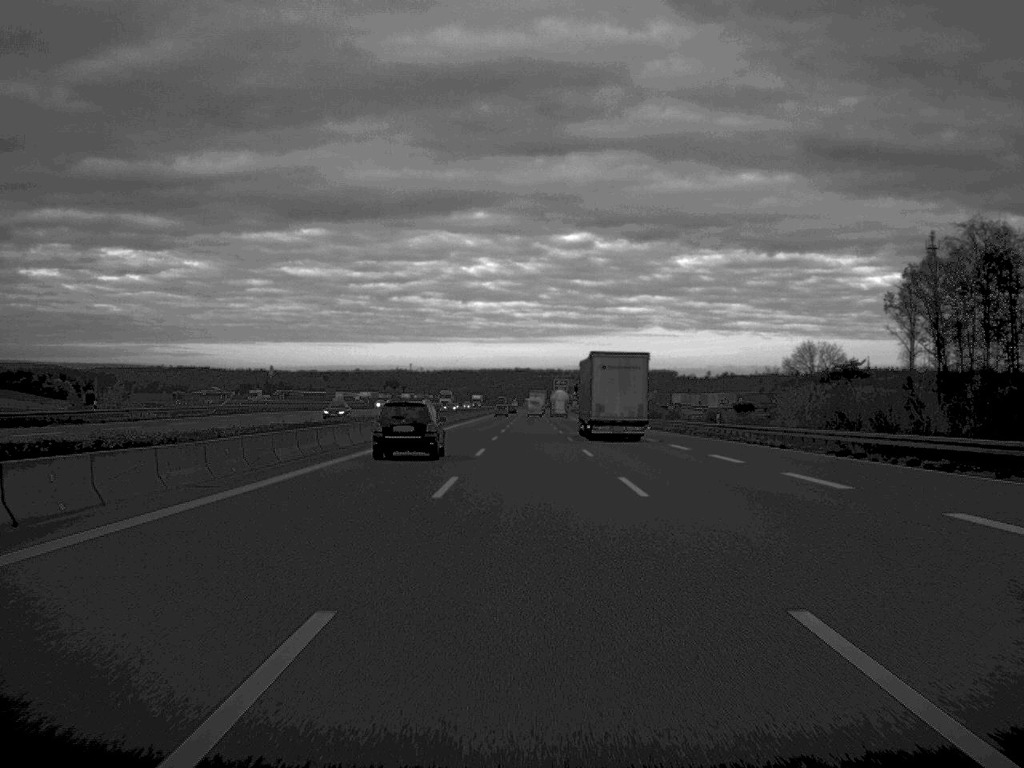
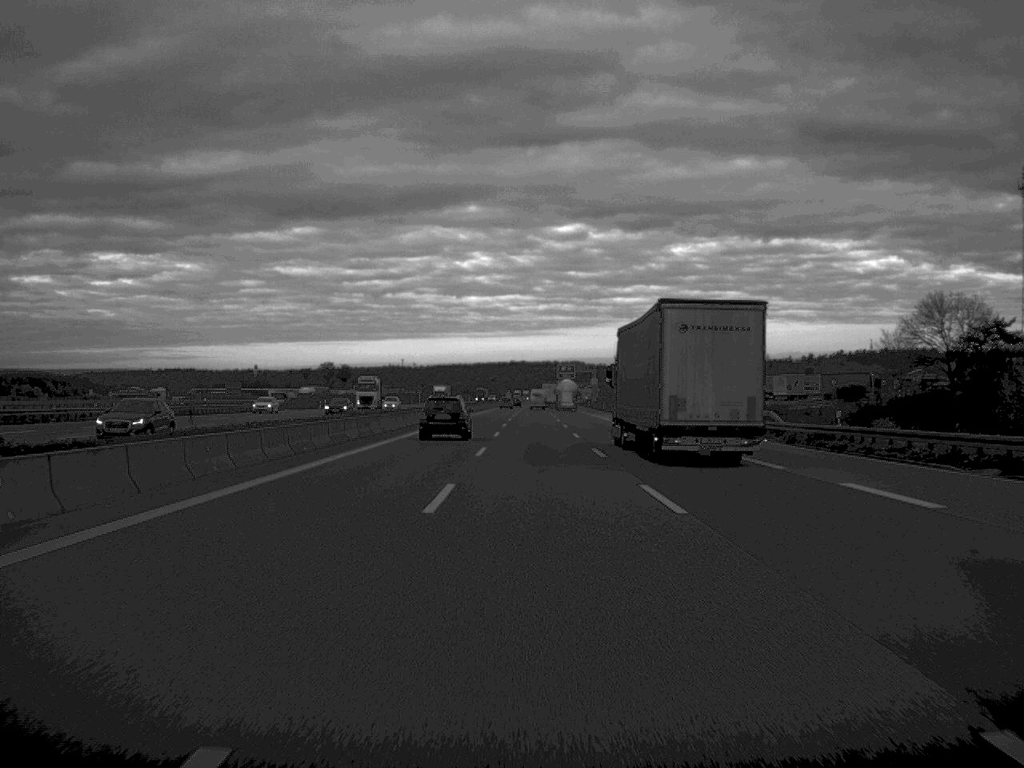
(0.0, +75.5) m; 0°
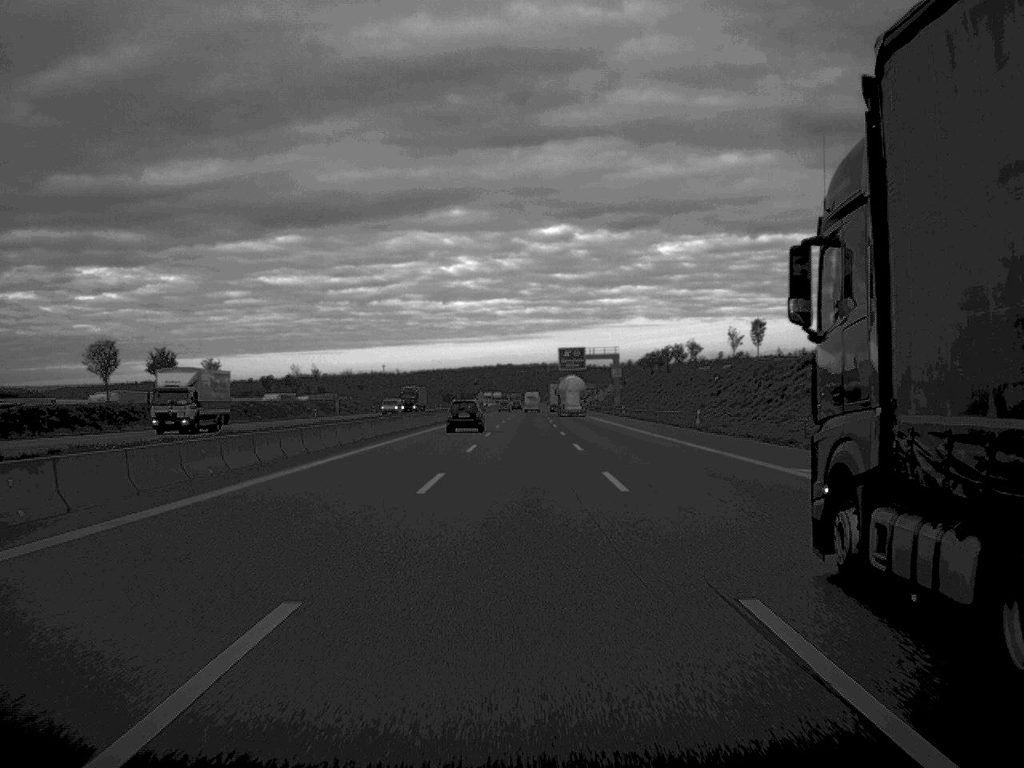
(+0.6, +103.3) m; +1°
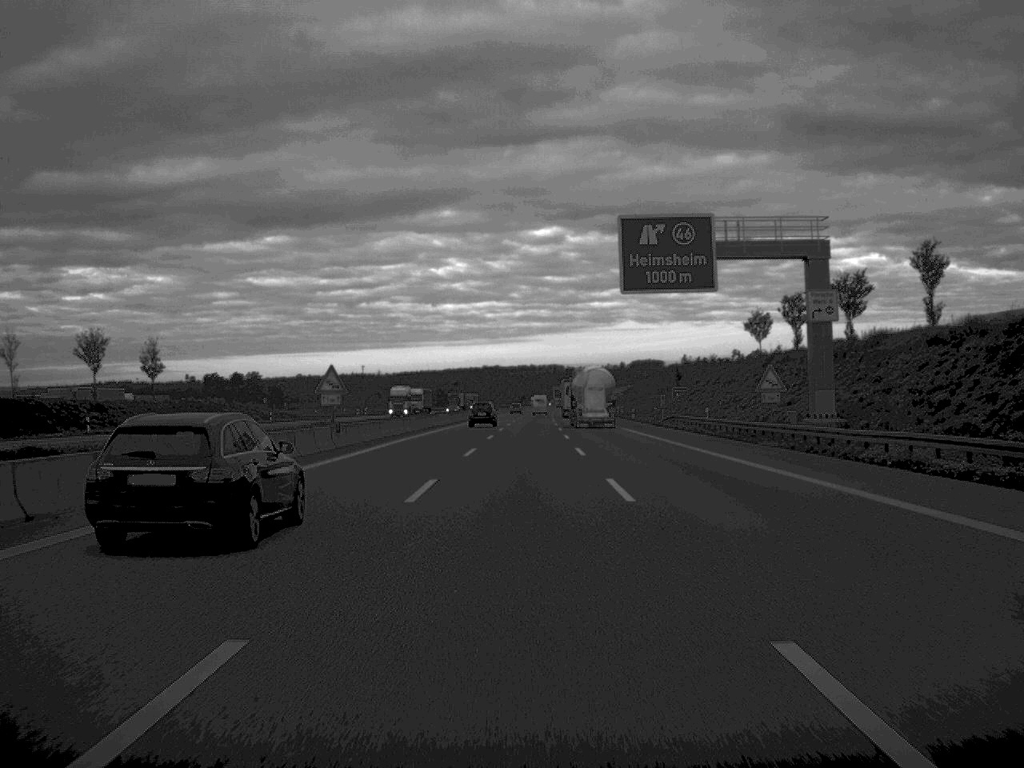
(+0.4, +127.4) m; +1°
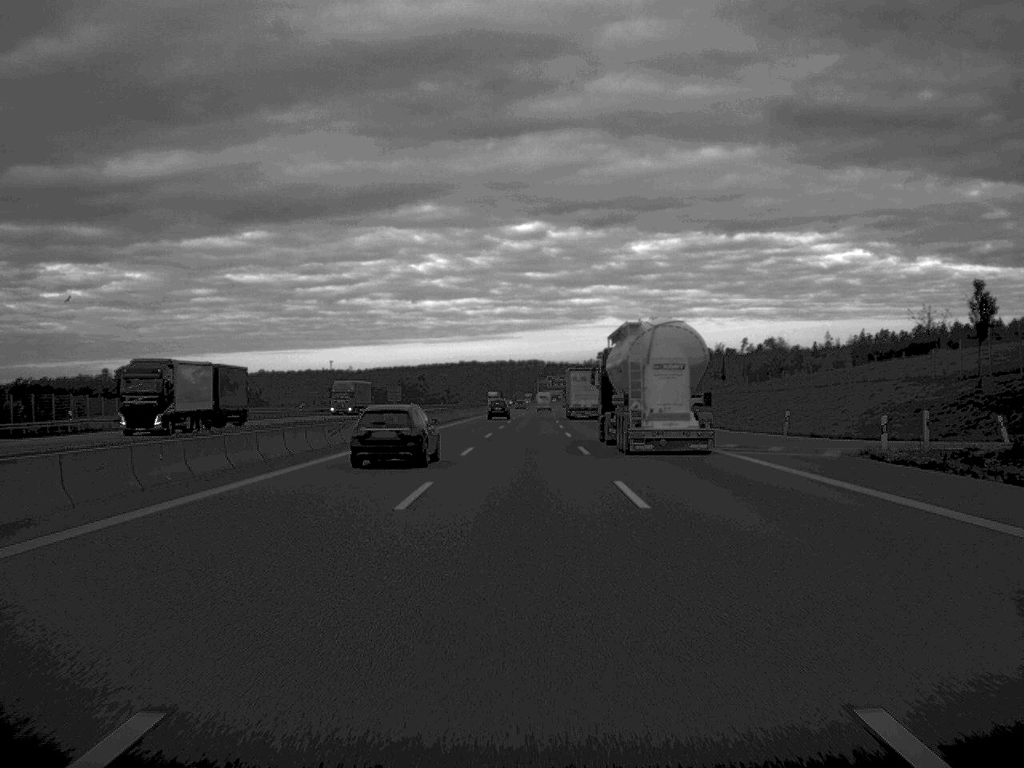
(+0.9, +127.5) m; +1°
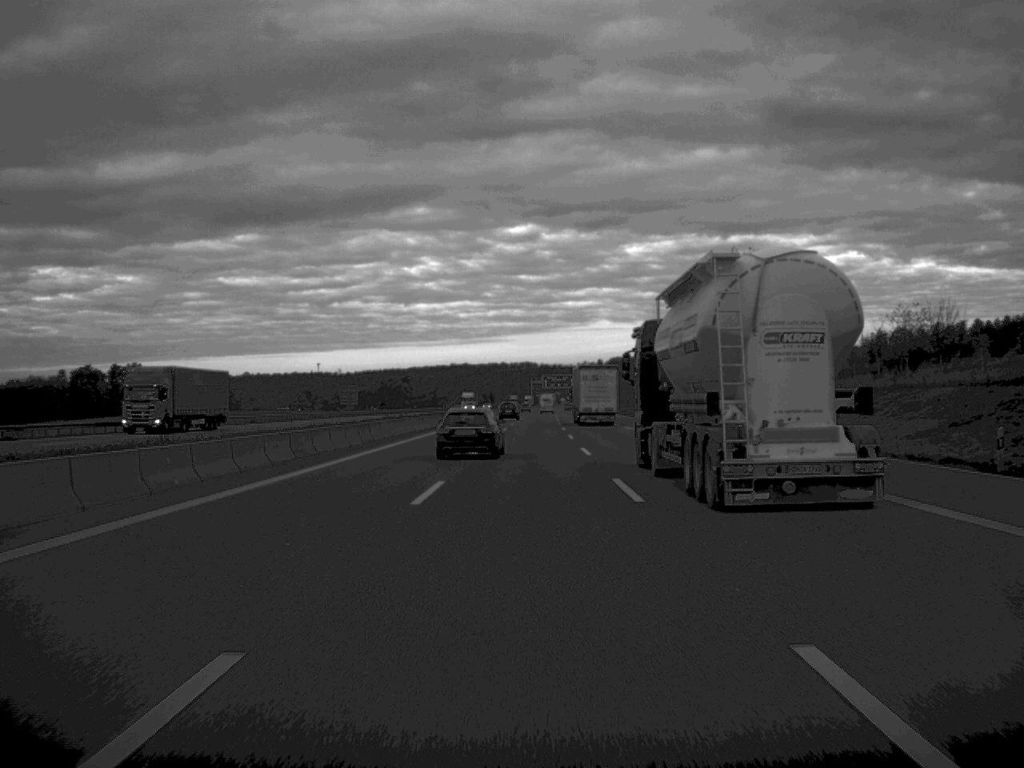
(+0.1, +52.2) m; 0°
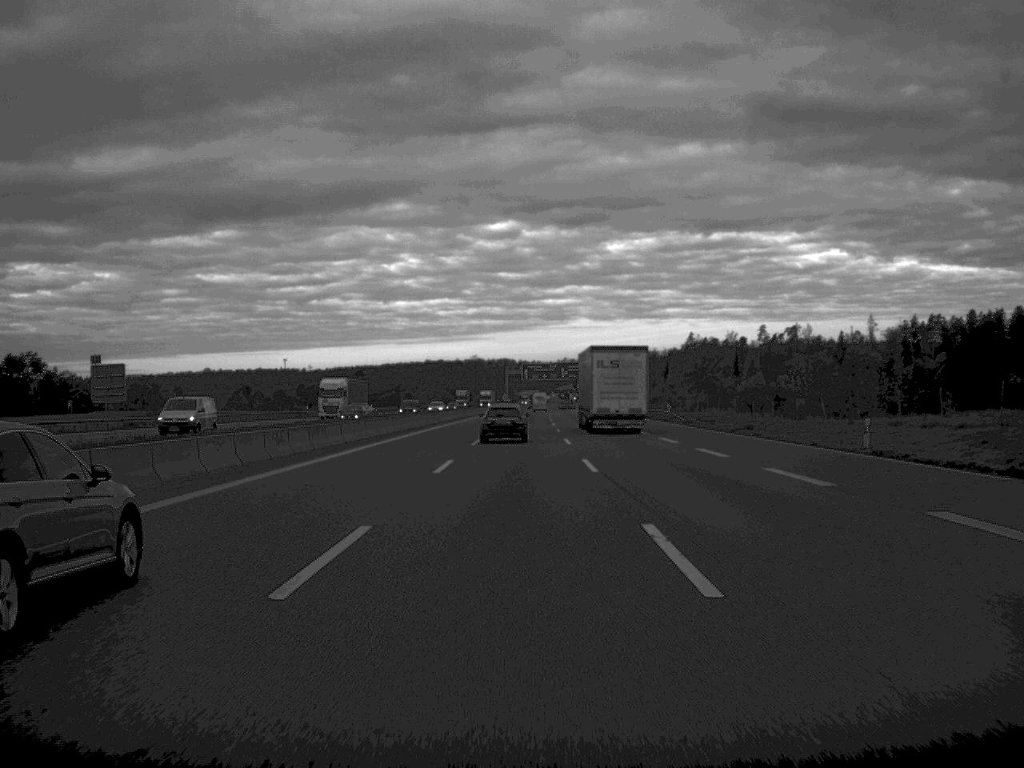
(+1.0, +99.7) m; +1°
